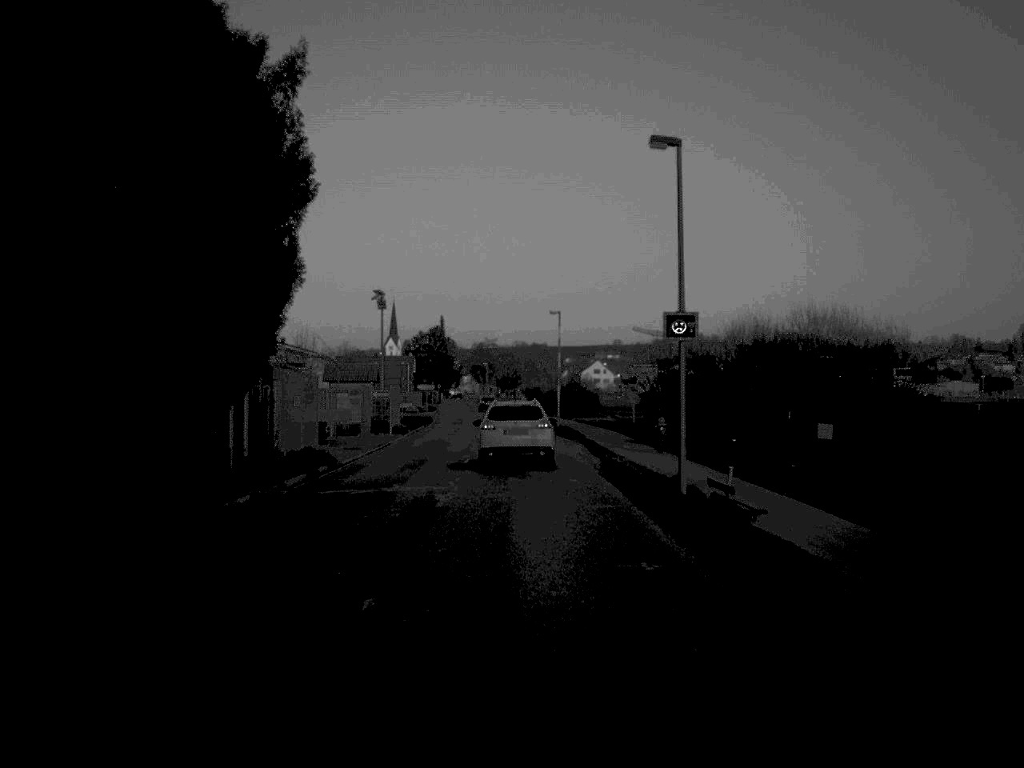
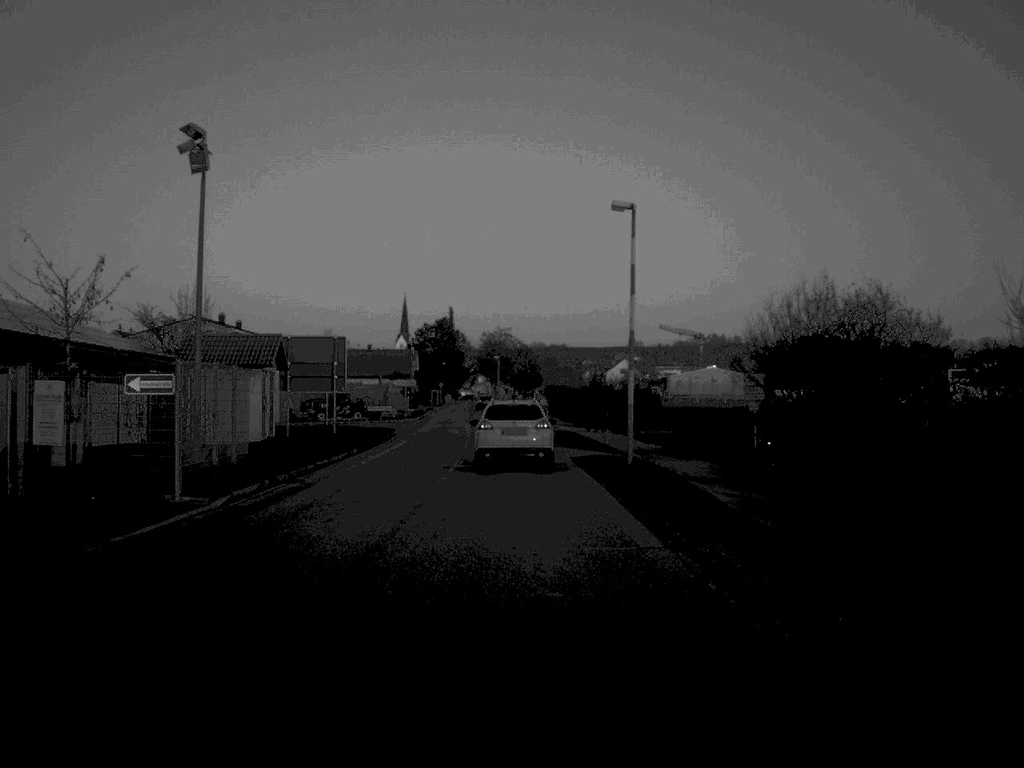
(-0.3, +36.5) m; -1°
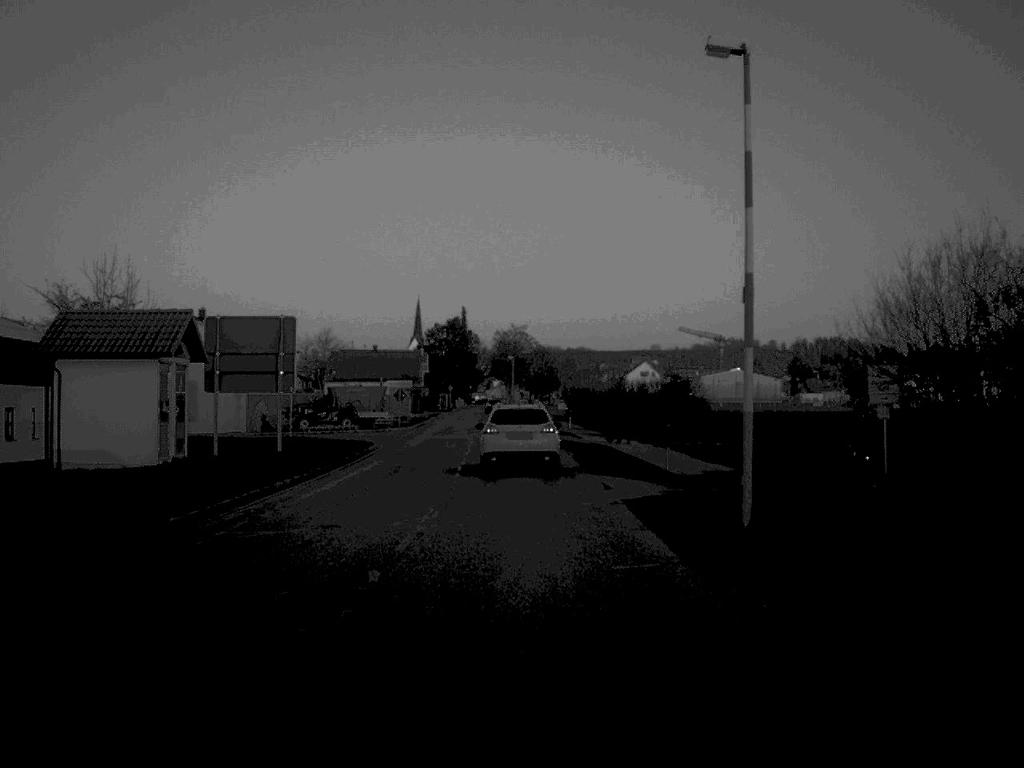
(-0.1, +13.7) m; -1°
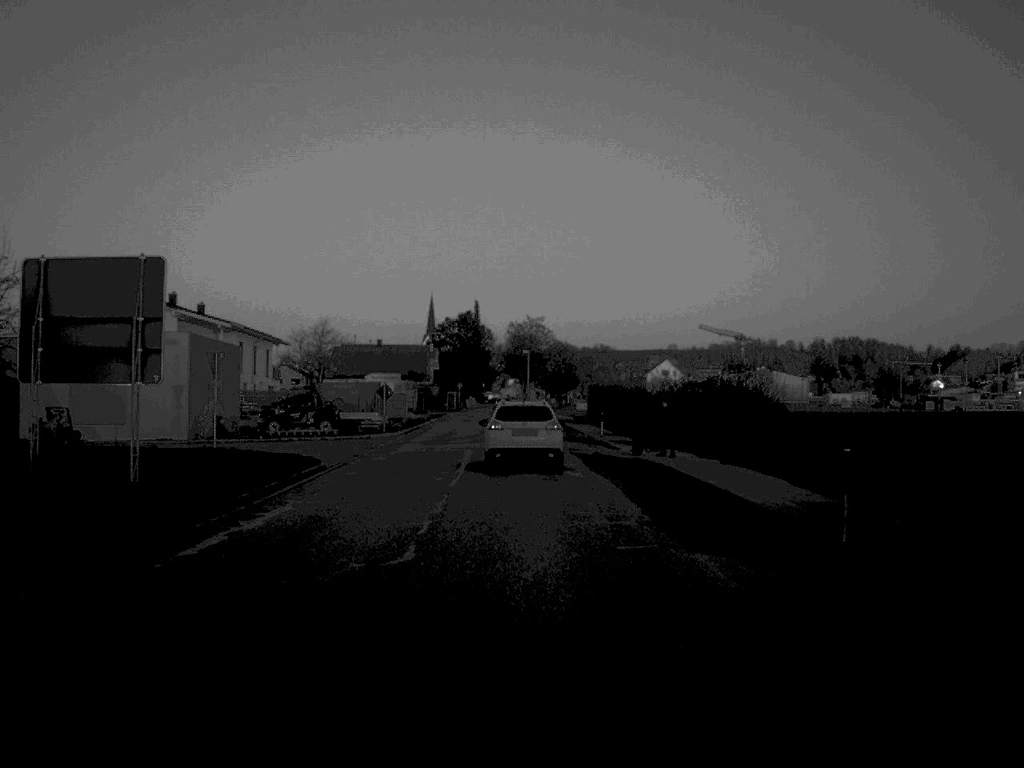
(-0.1, +14.3) m; -1°
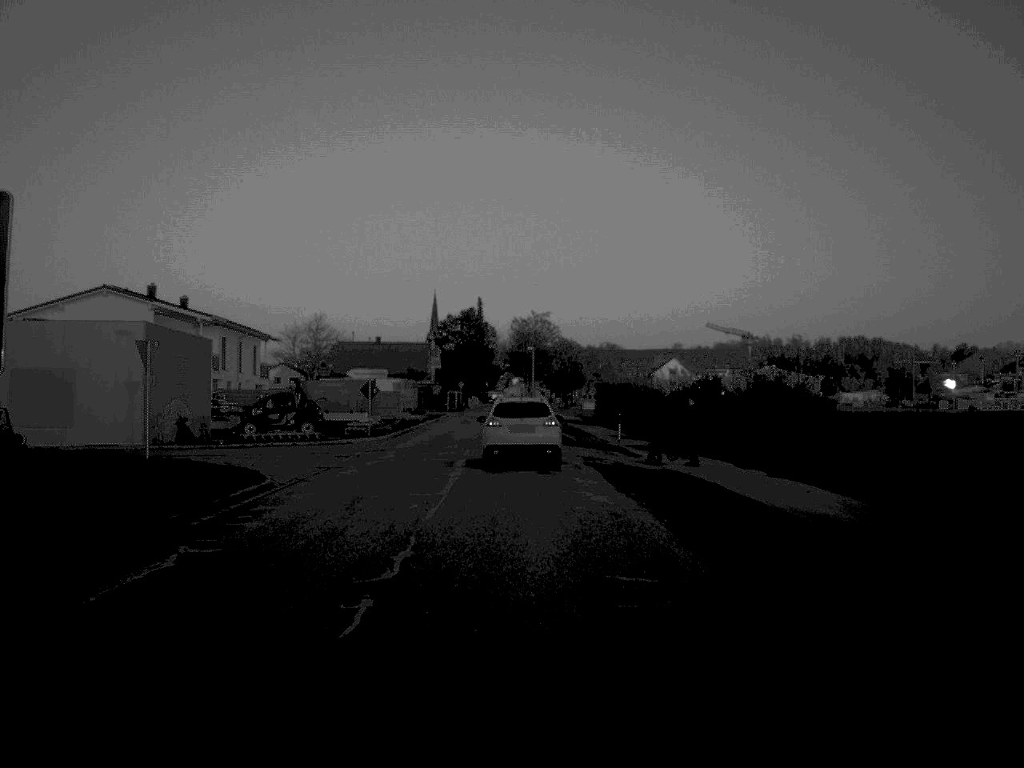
(0.0, +6.8) m; 0°
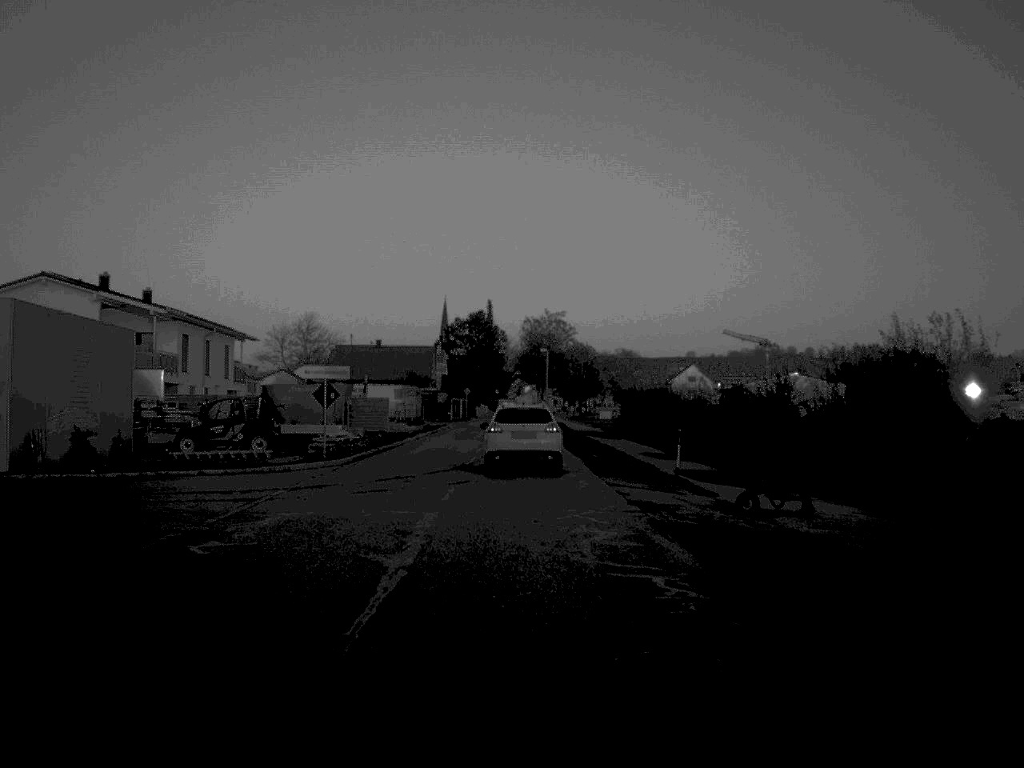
(-0.1, +13.1) m; -1°
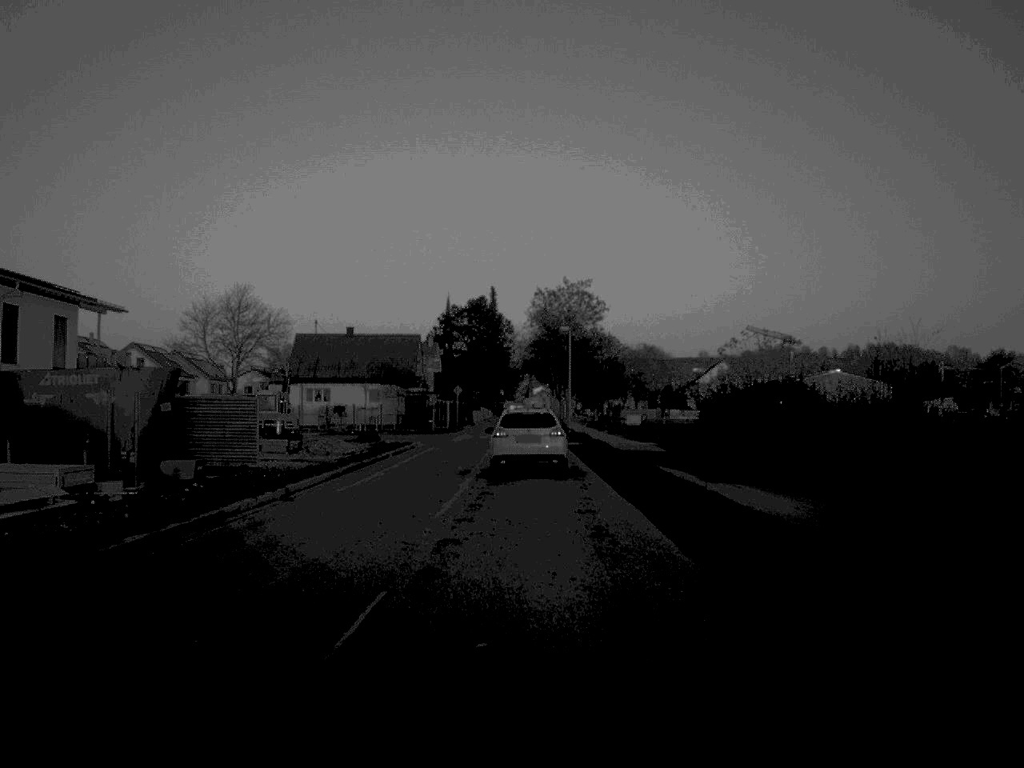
(-0.3, +33.2) m; 0°
